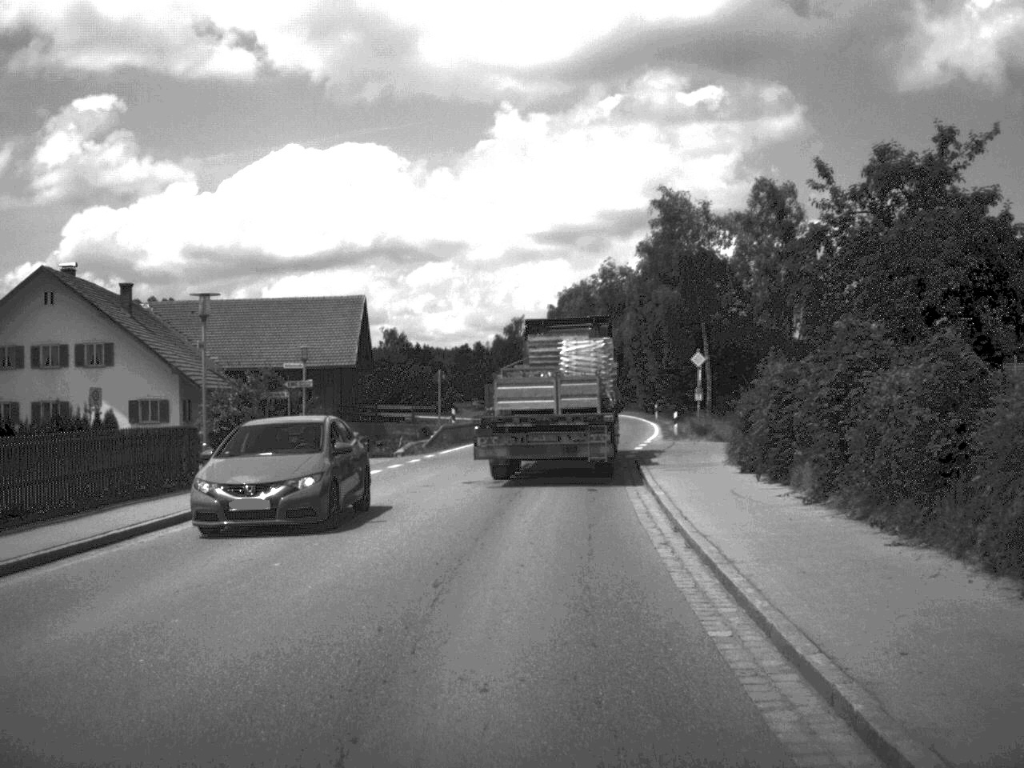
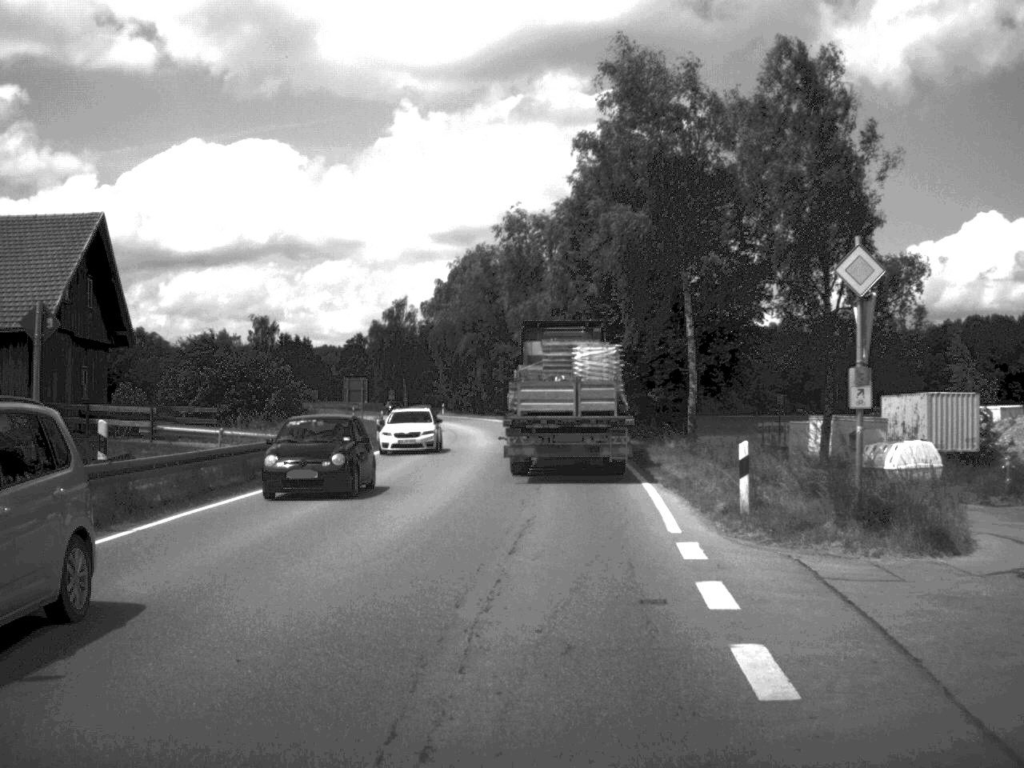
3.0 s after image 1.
(+1.4, +32.9) m; +4°
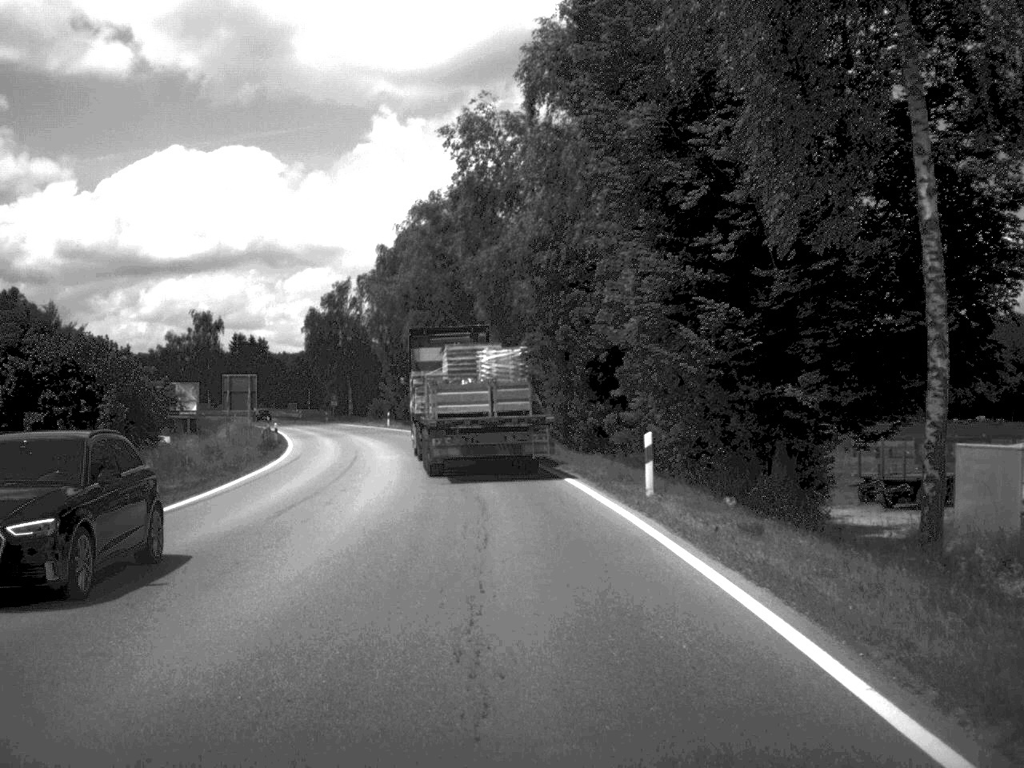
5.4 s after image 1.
(+0.5, +30.3) m; +1°
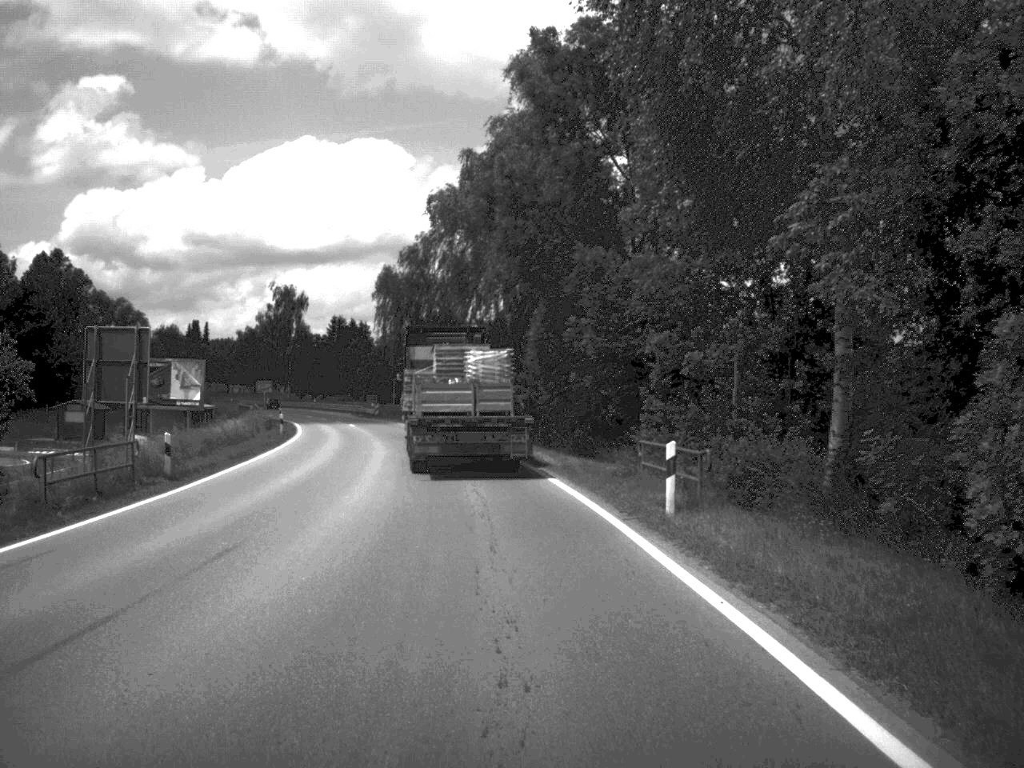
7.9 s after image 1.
(-1.5, +32.7) m; -6°
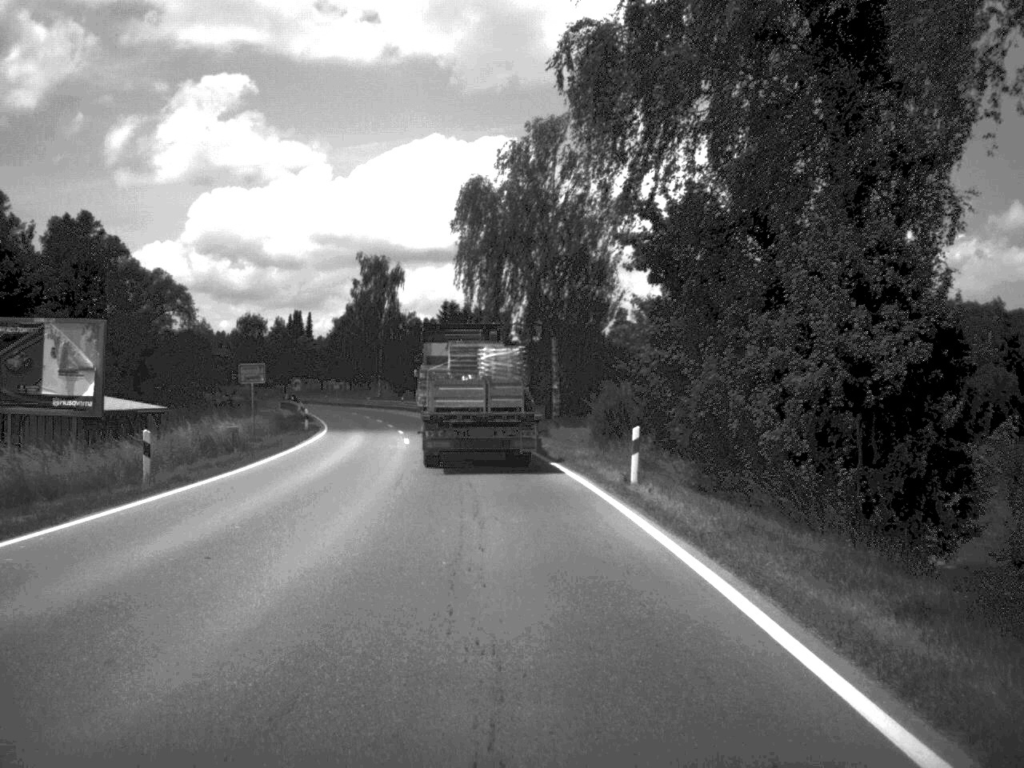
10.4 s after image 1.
(-1.9, +35.0) m; -6°
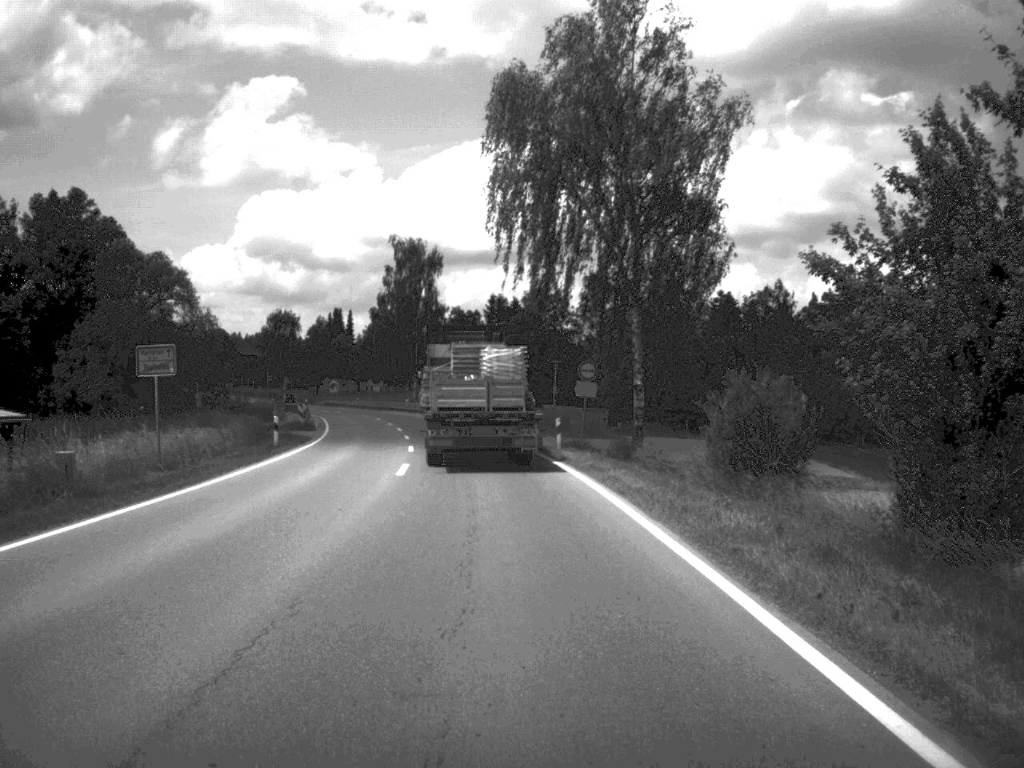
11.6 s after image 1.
(-0.4, +17.7) m; -2°
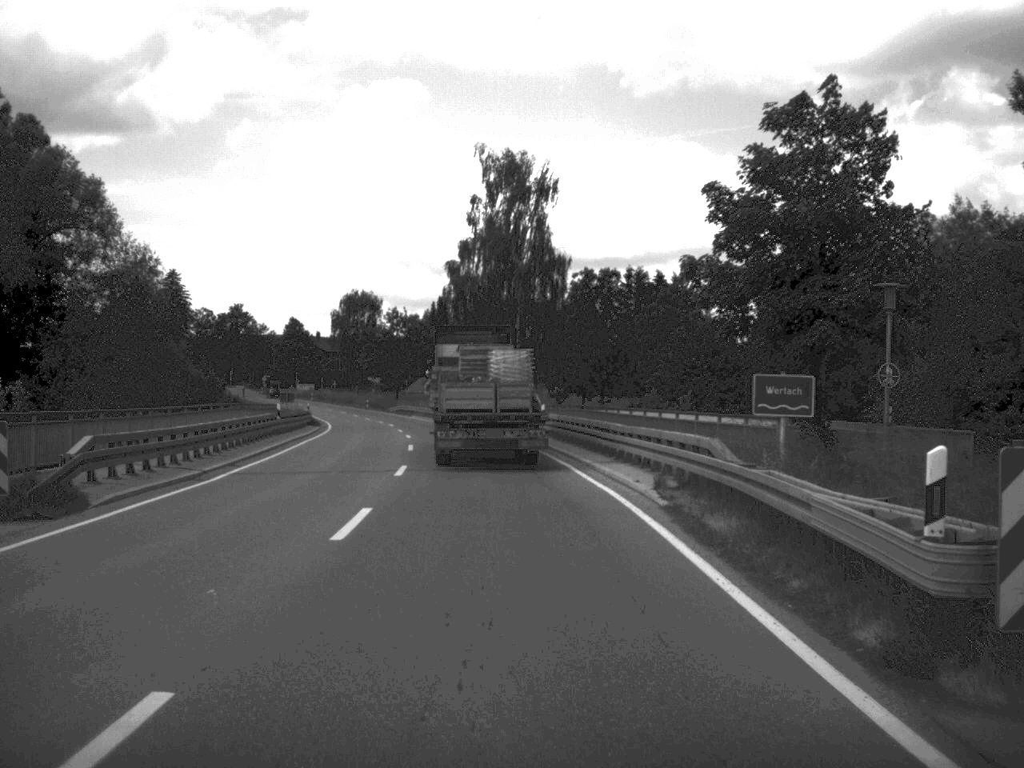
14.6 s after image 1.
(-2.4, +47.3) m; -6°
